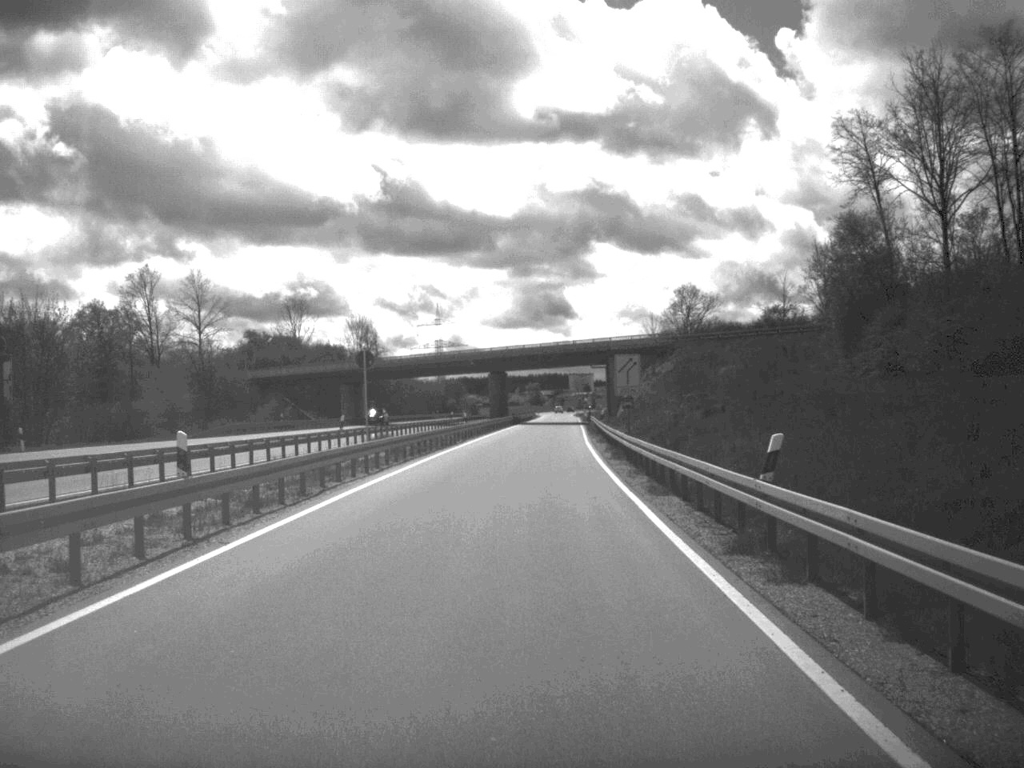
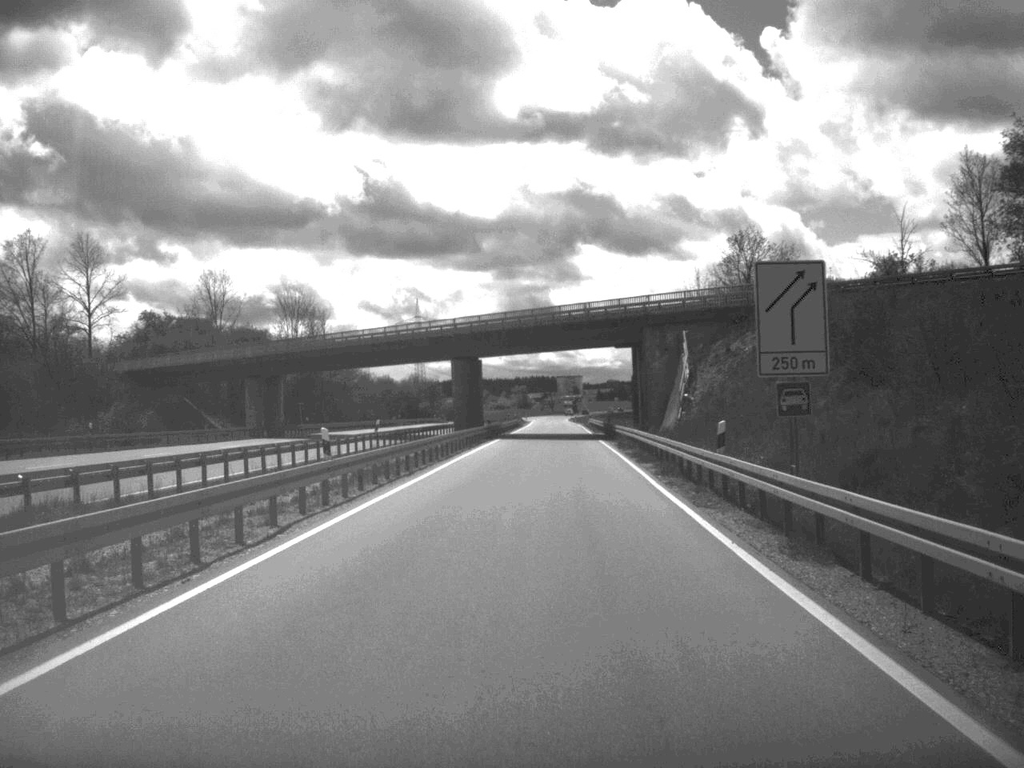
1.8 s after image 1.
(+0.1, +41.3) m; 0°
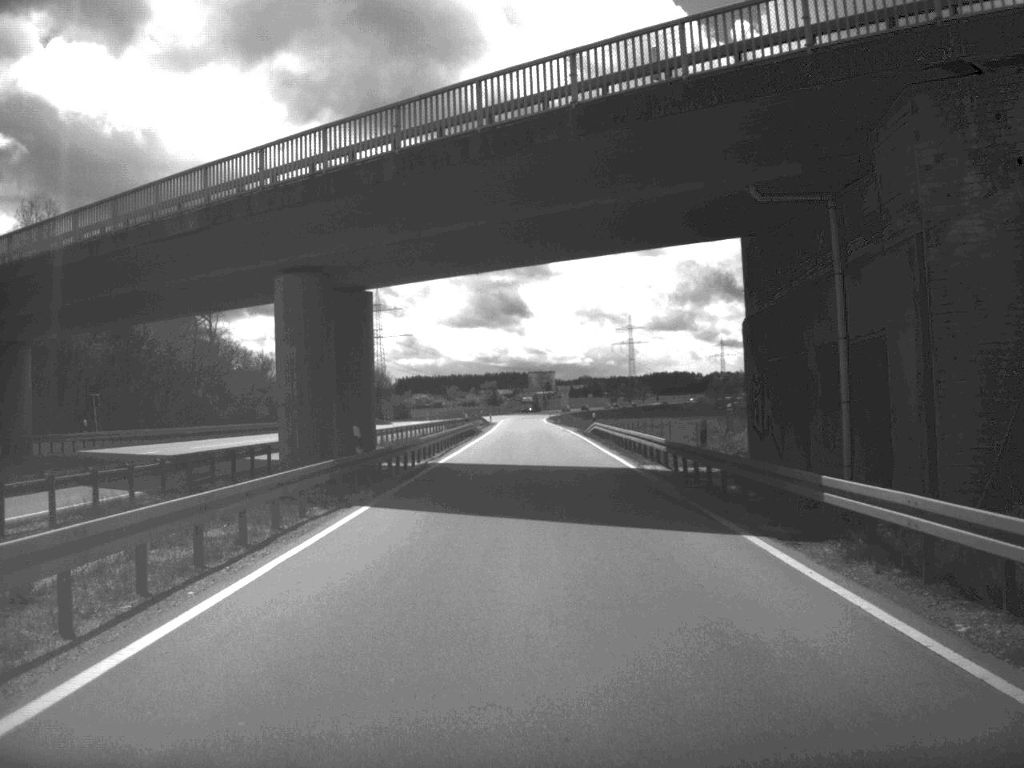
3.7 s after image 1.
(+0.6, +48.0) m; +1°
